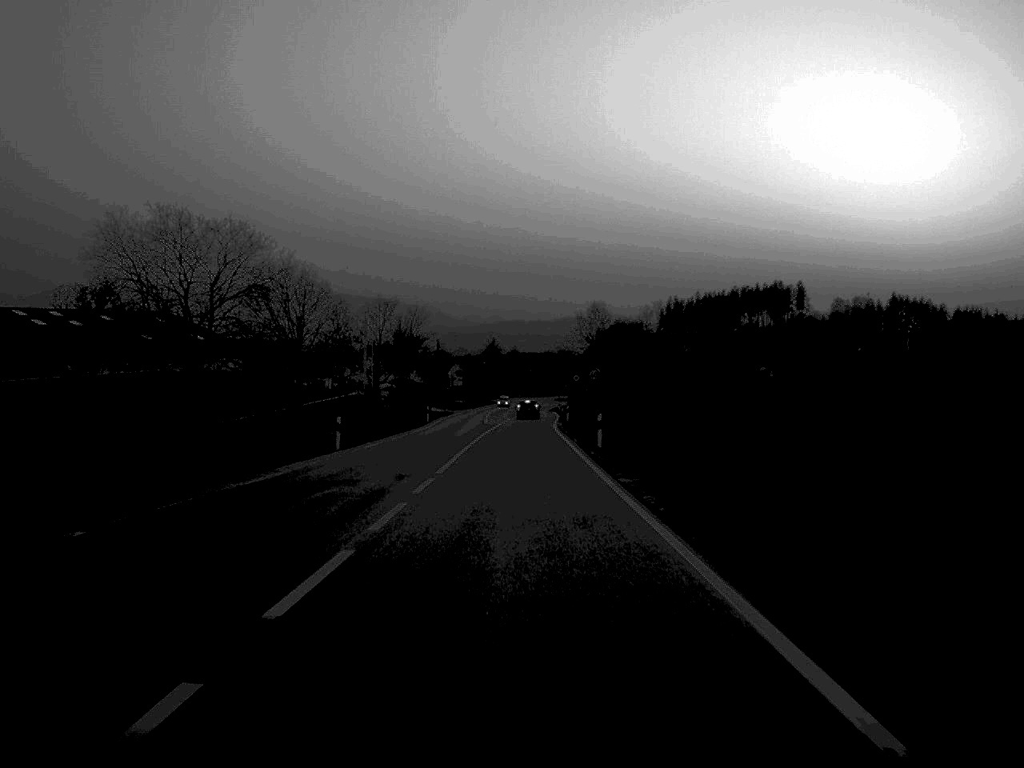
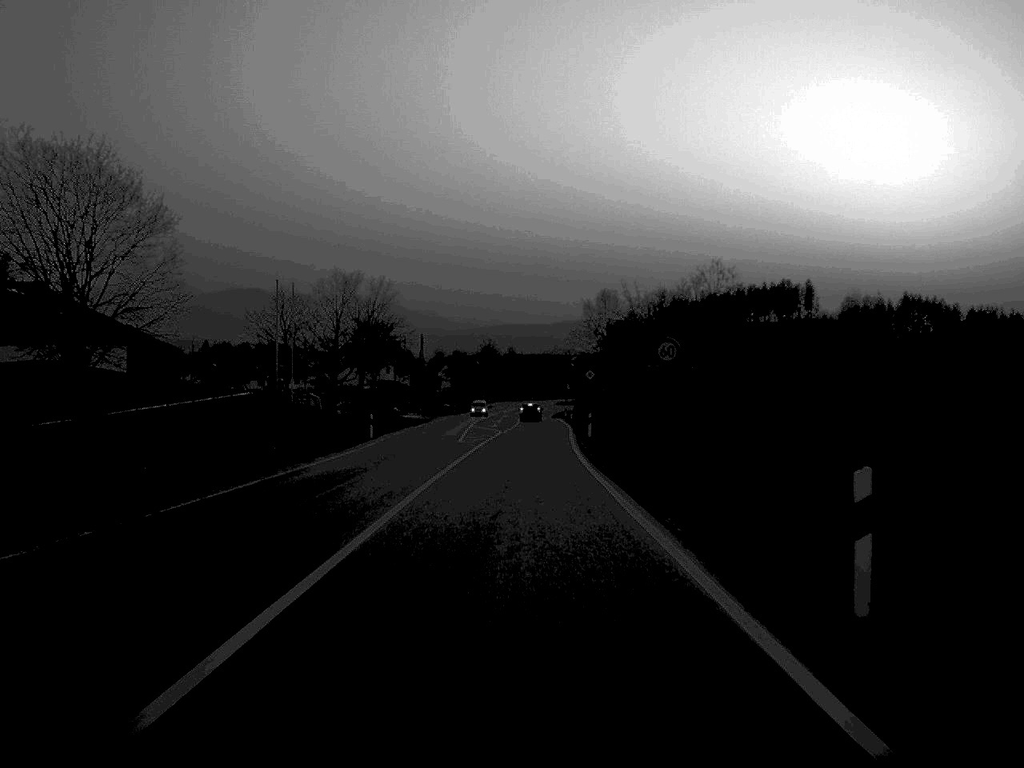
(0.0, +30.9) m; 0°
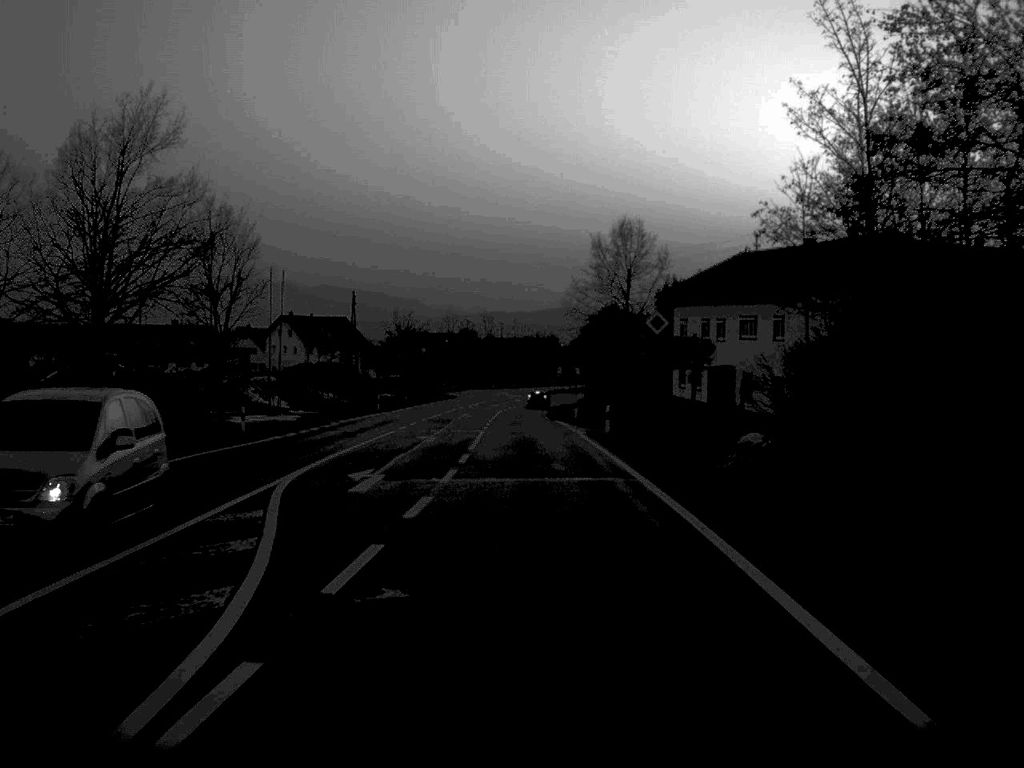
(+0.5, +60.0) m; +1°
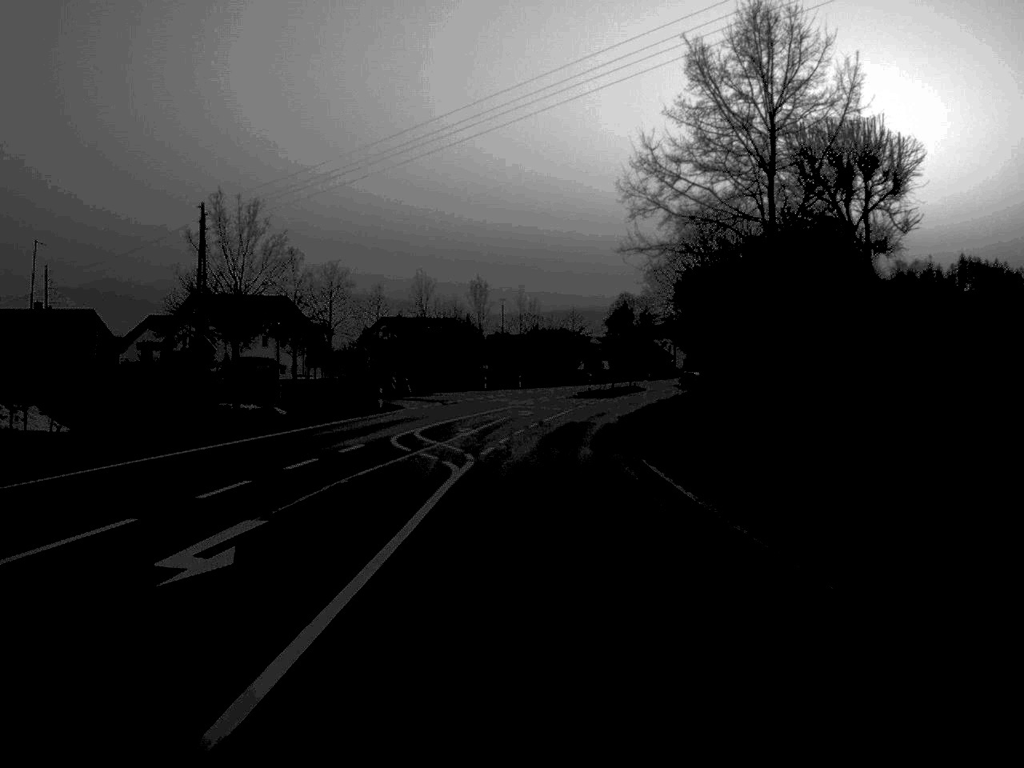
(-0.3, +65.2) m; 0°
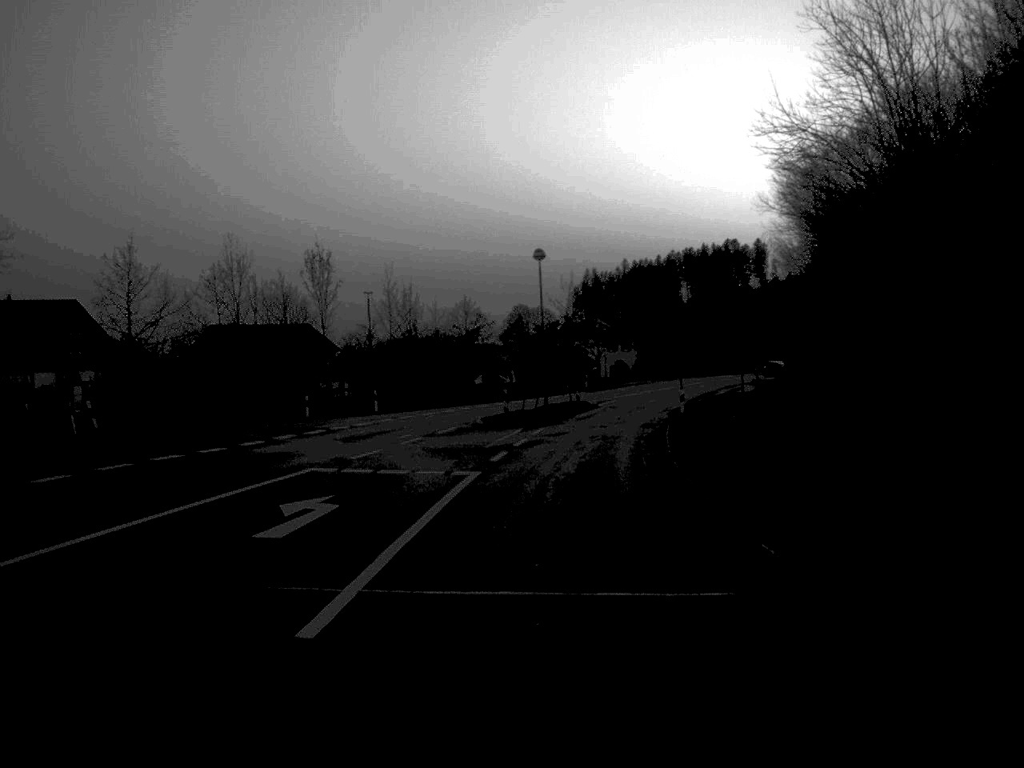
(+1.5, +46.0) m; +5°
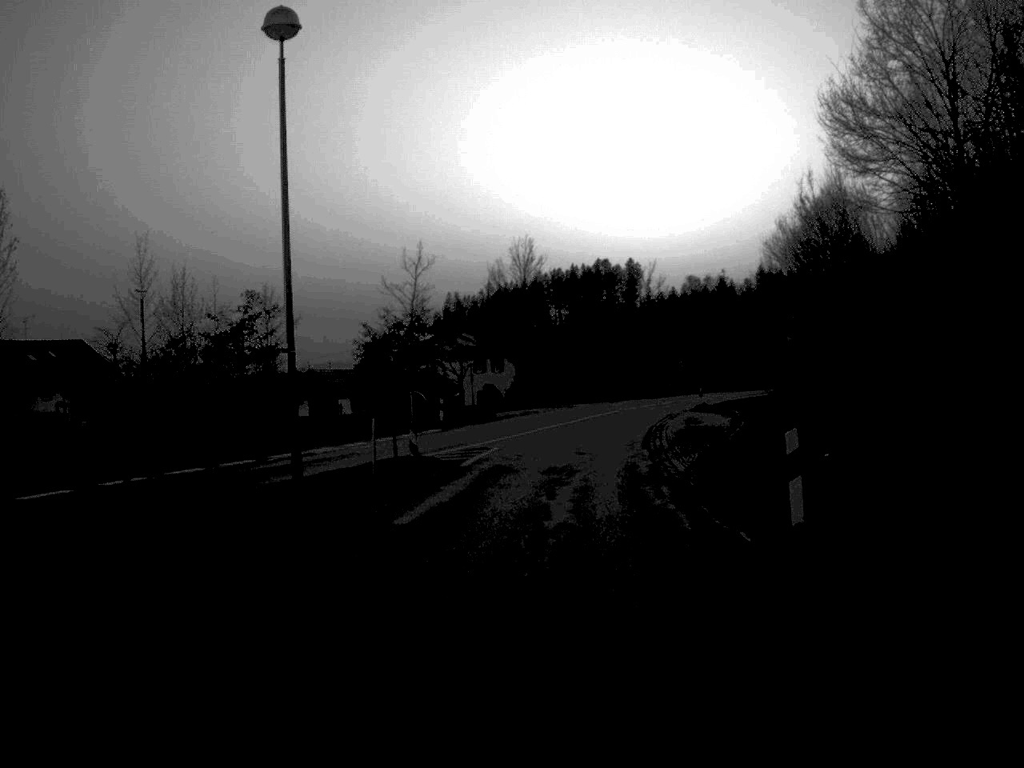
(+1.9, +36.0) m; +6°
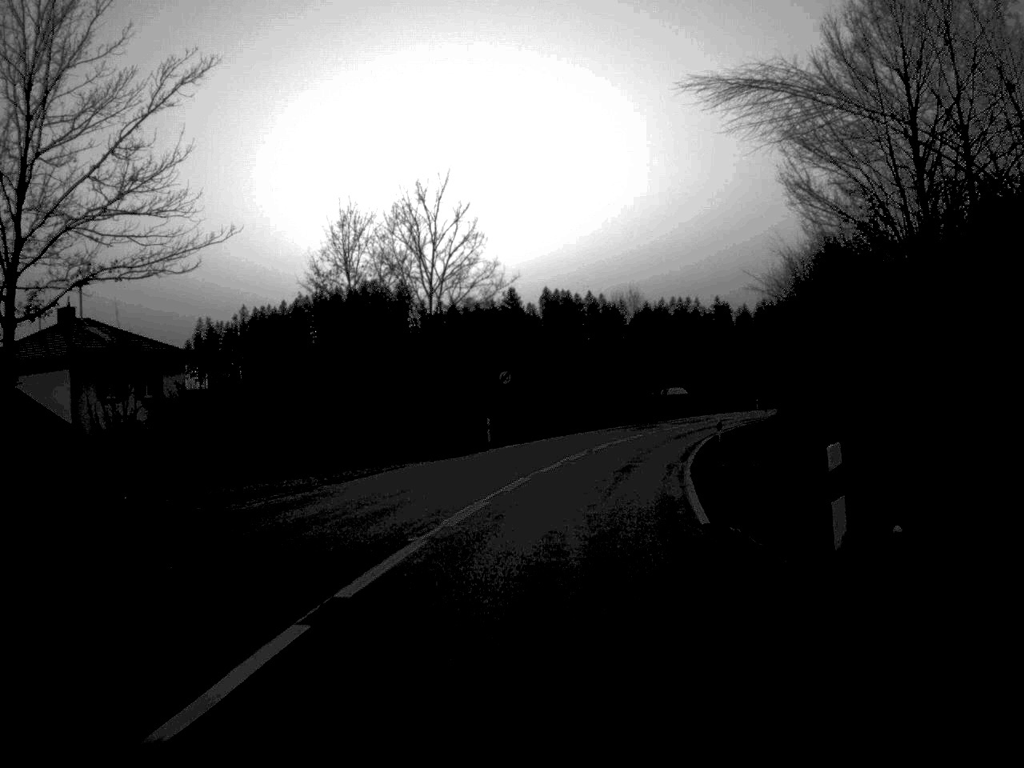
(+4.8, +58.7) m; +10°
